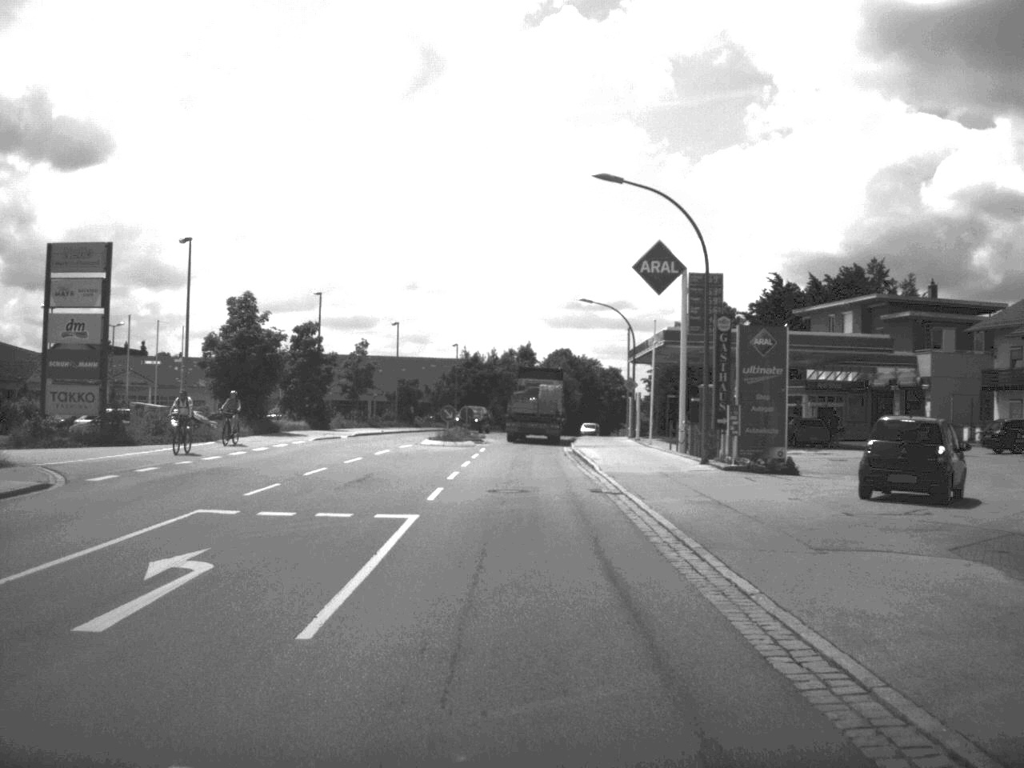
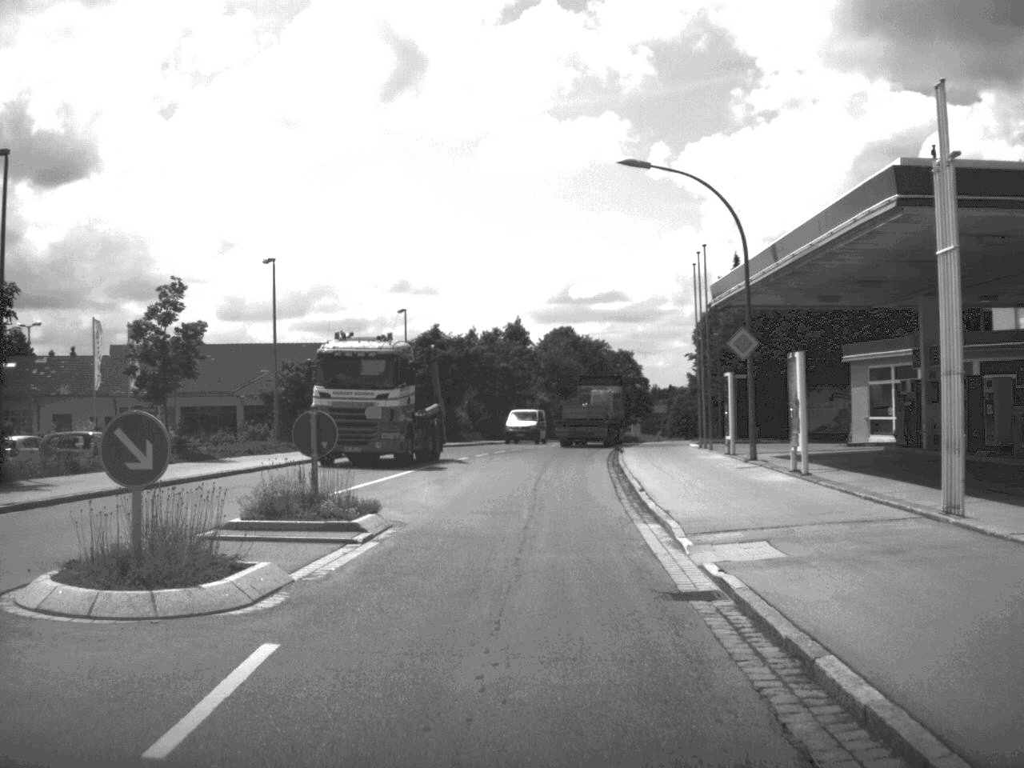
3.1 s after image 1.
(0.0, +37.8) m; 0°
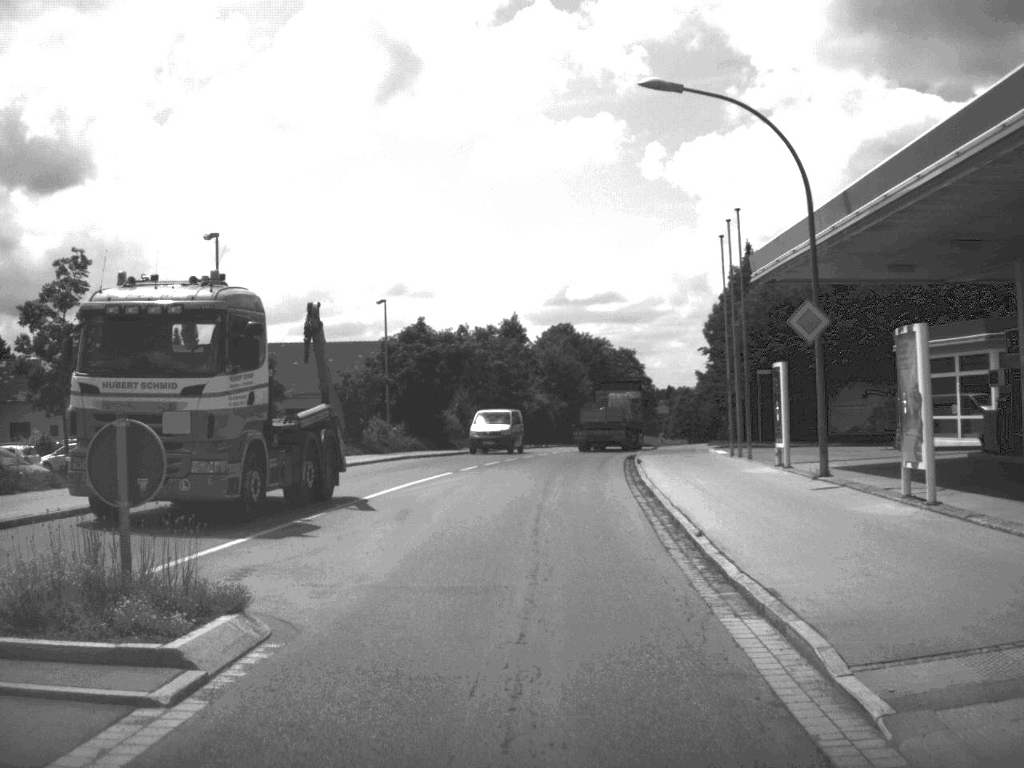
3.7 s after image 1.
(0.0, +7.8) m; 0°
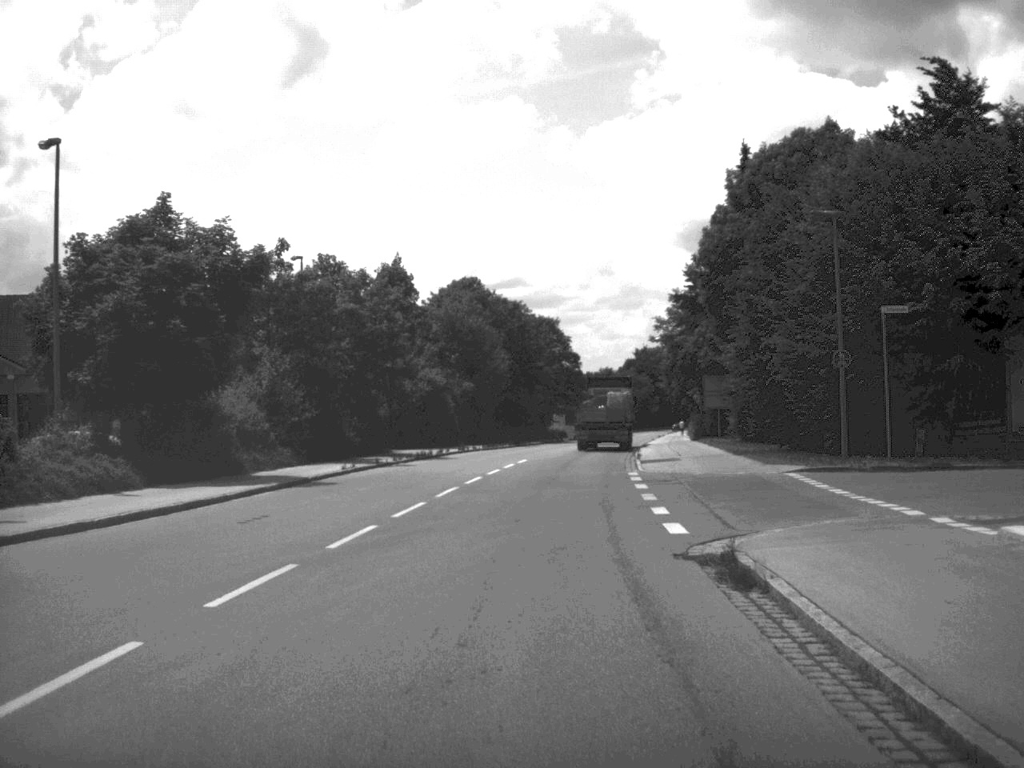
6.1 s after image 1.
(+0.9, +33.6) m; +4°
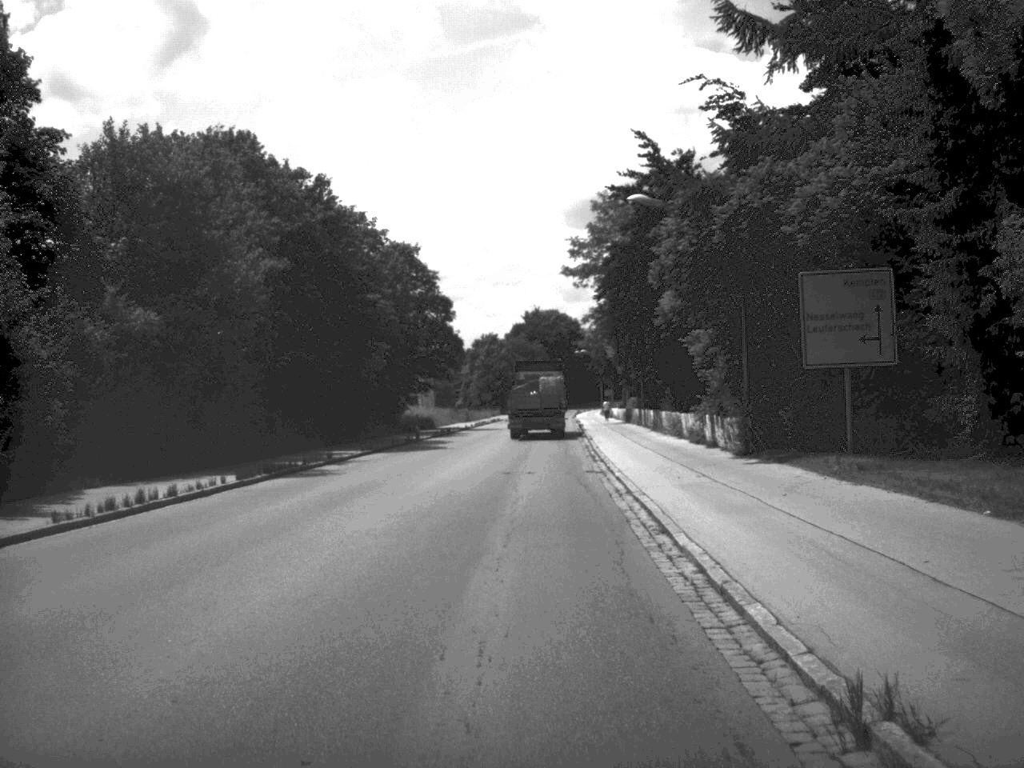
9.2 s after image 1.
(+2.2, +46.2) m; +5°
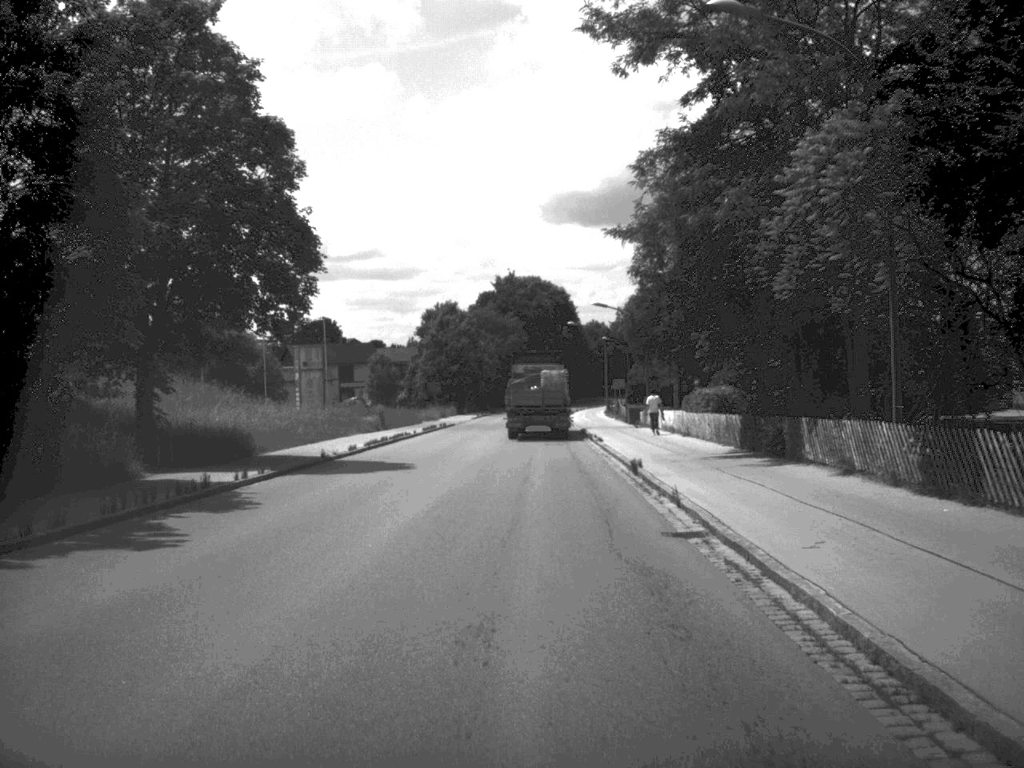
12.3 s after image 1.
(+0.4, +51.8) m; +1°
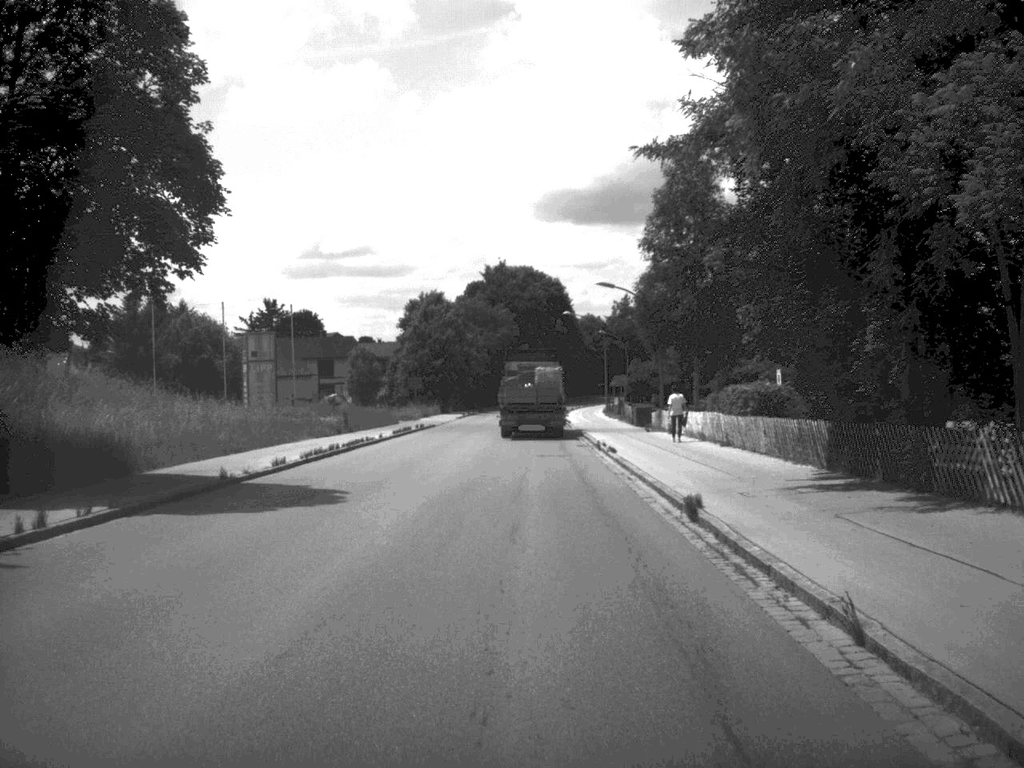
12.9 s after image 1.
(0.0, +10.1) m; 0°
